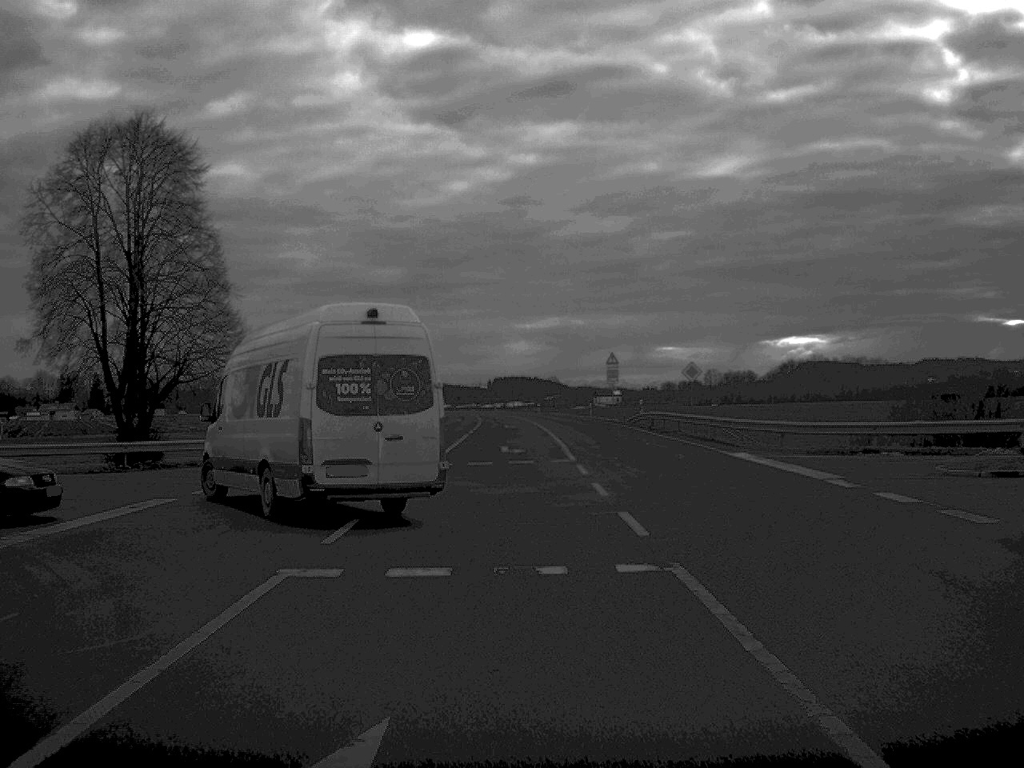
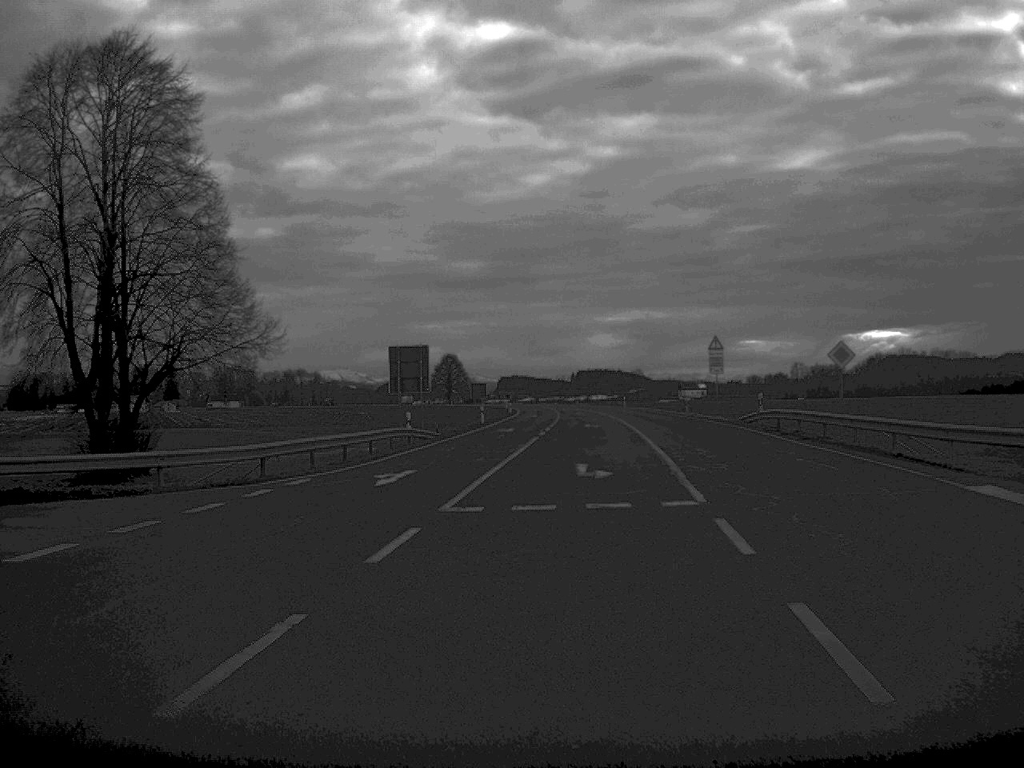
(0.0, +13.9) m; -4°
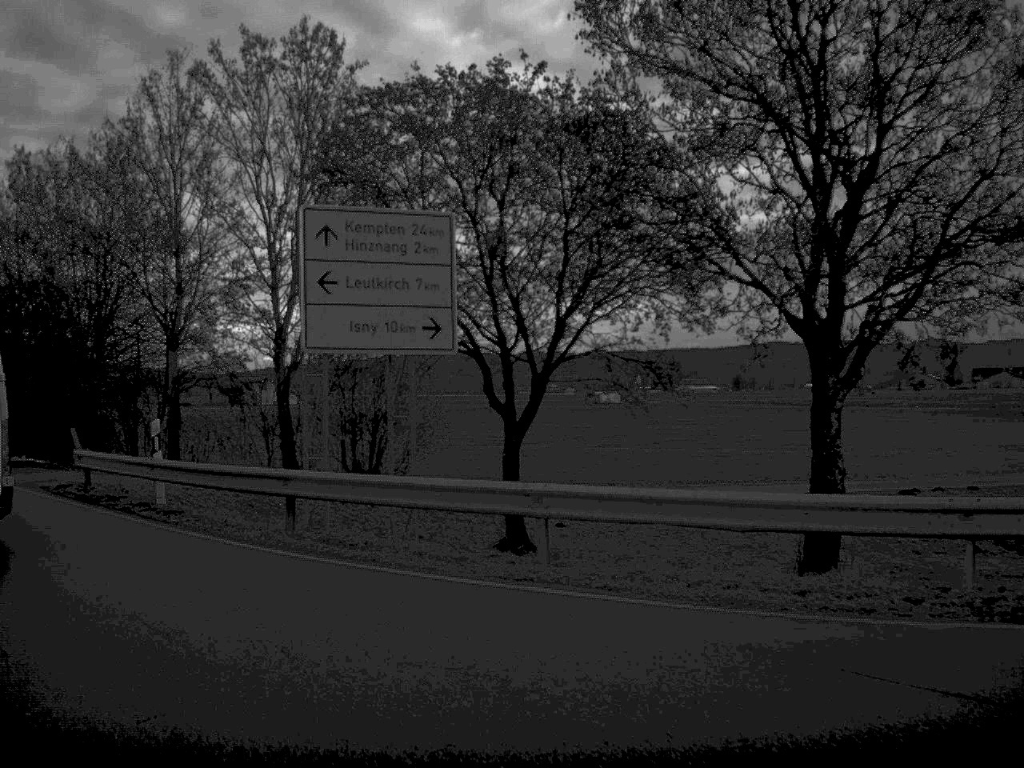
(-5.7, +11.7) m; -58°
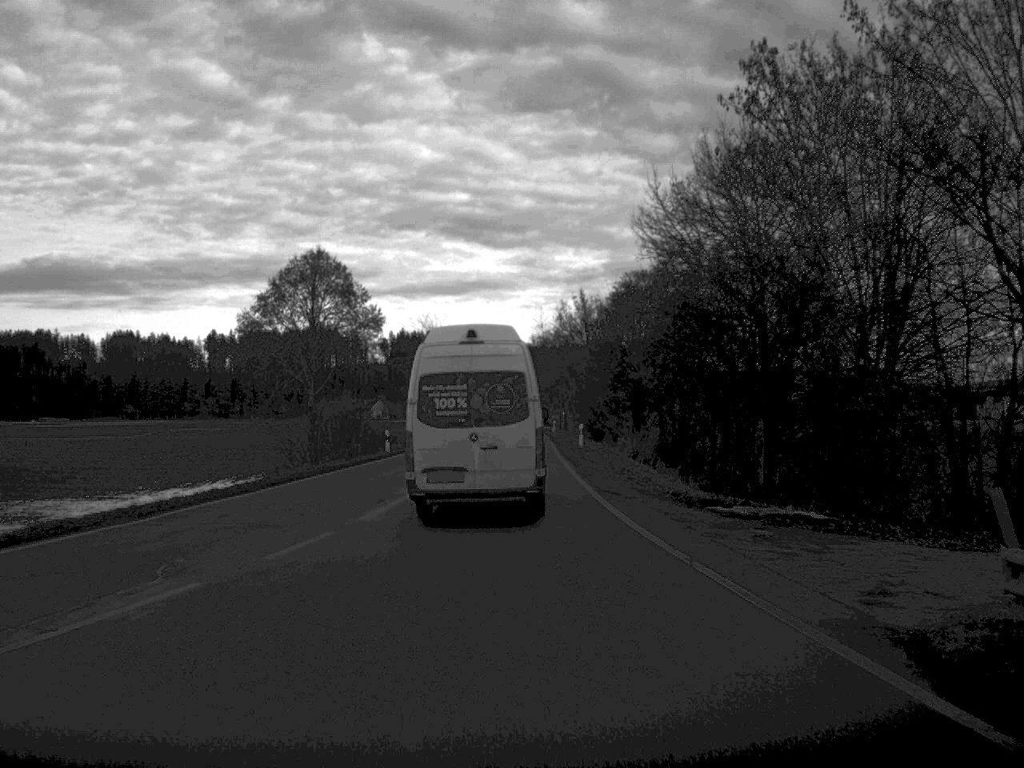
(-5.2, +13.2) m; -31°
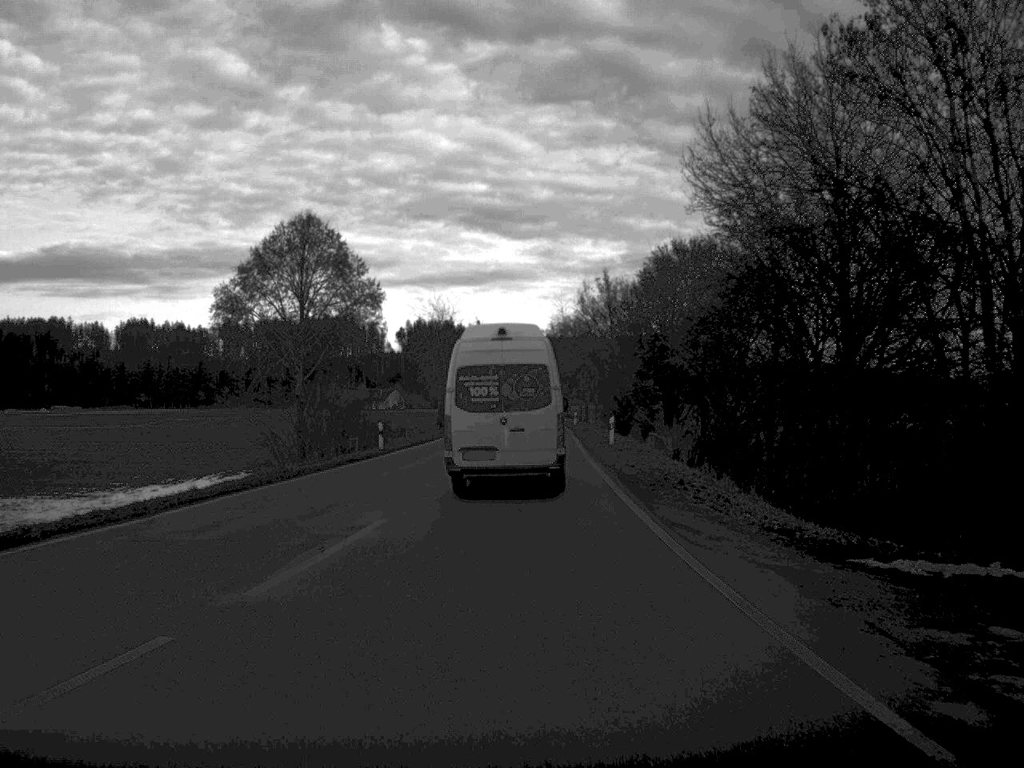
(-0.1, +8.7) m; -1°
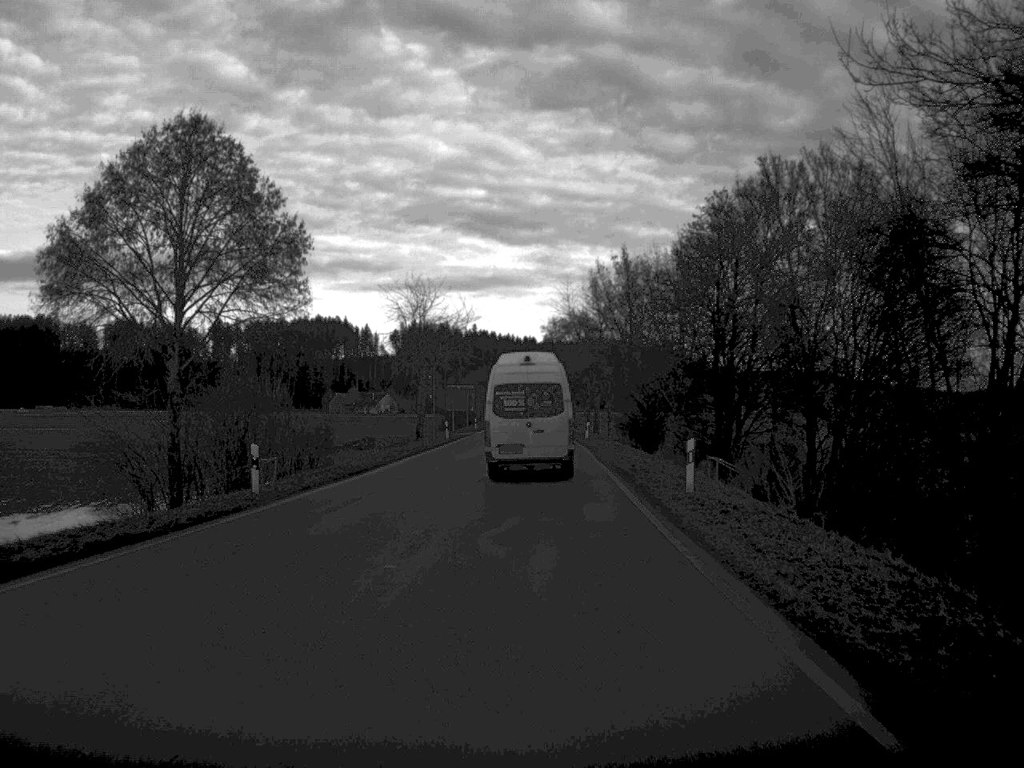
(-0.1, +21.0) m; 0°
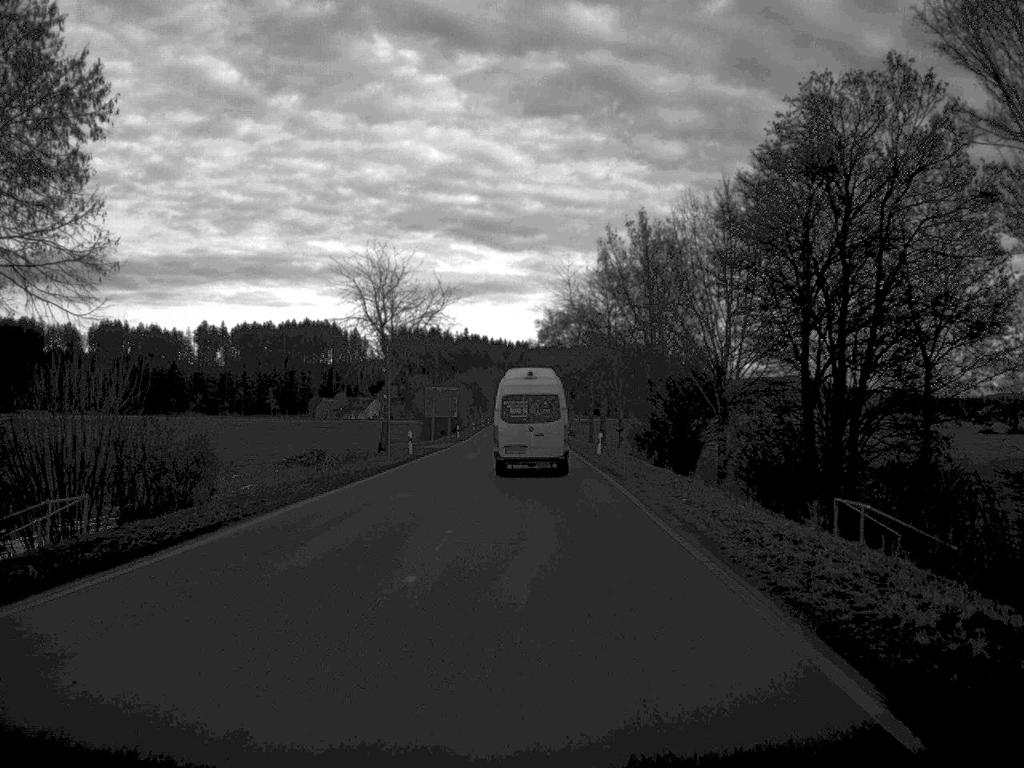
(+0.1, +18.8) m; 0°
